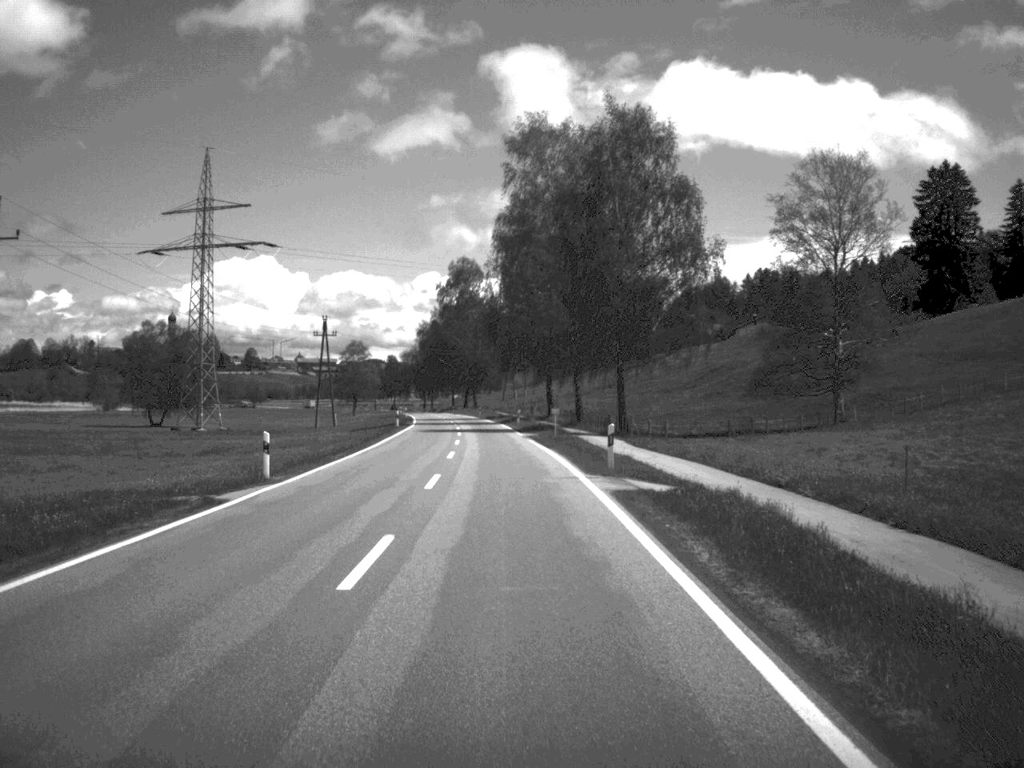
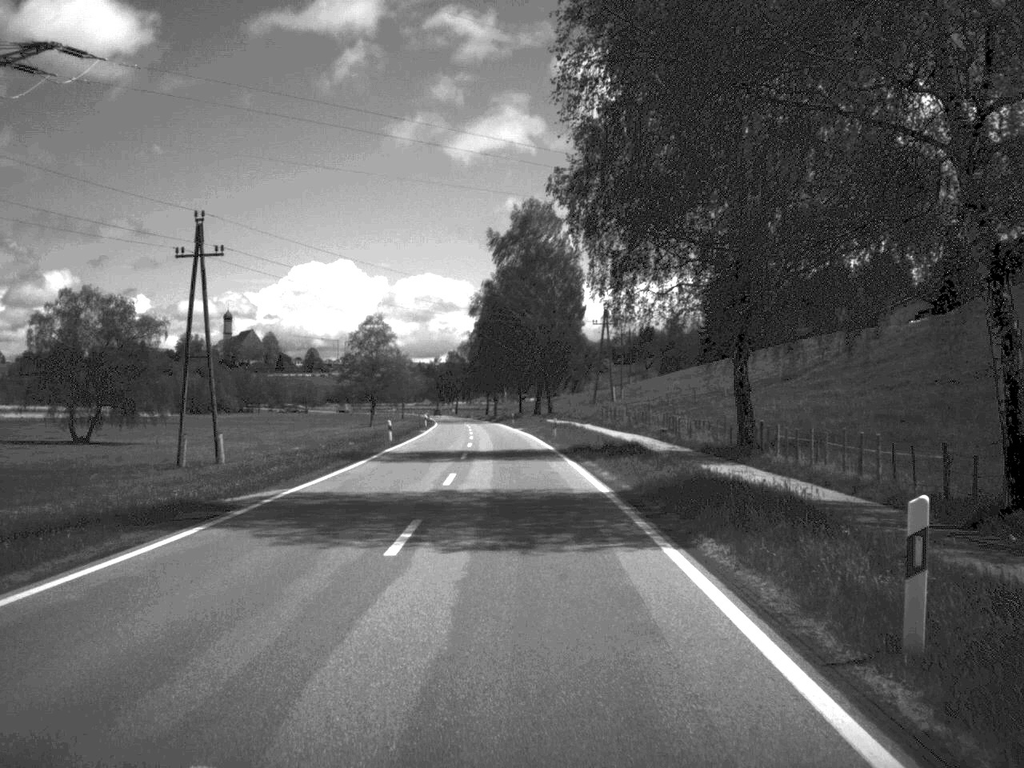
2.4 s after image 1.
(-2.3, +68.6) m; -4°
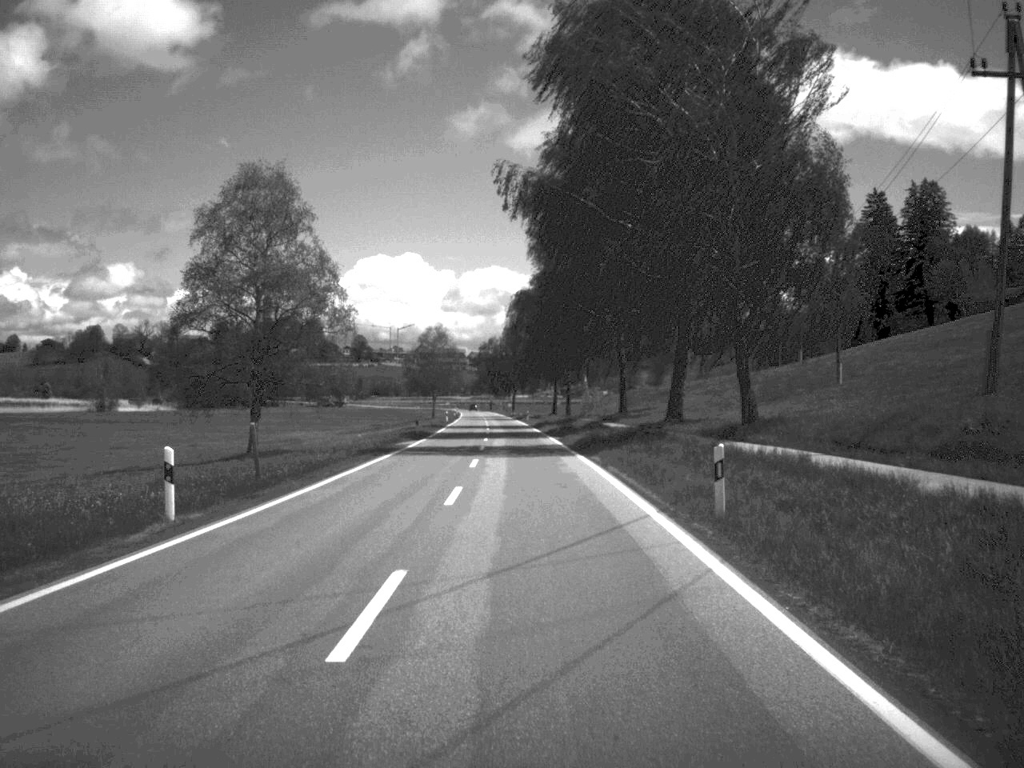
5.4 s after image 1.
(-2.7, +88.5) m; -3°
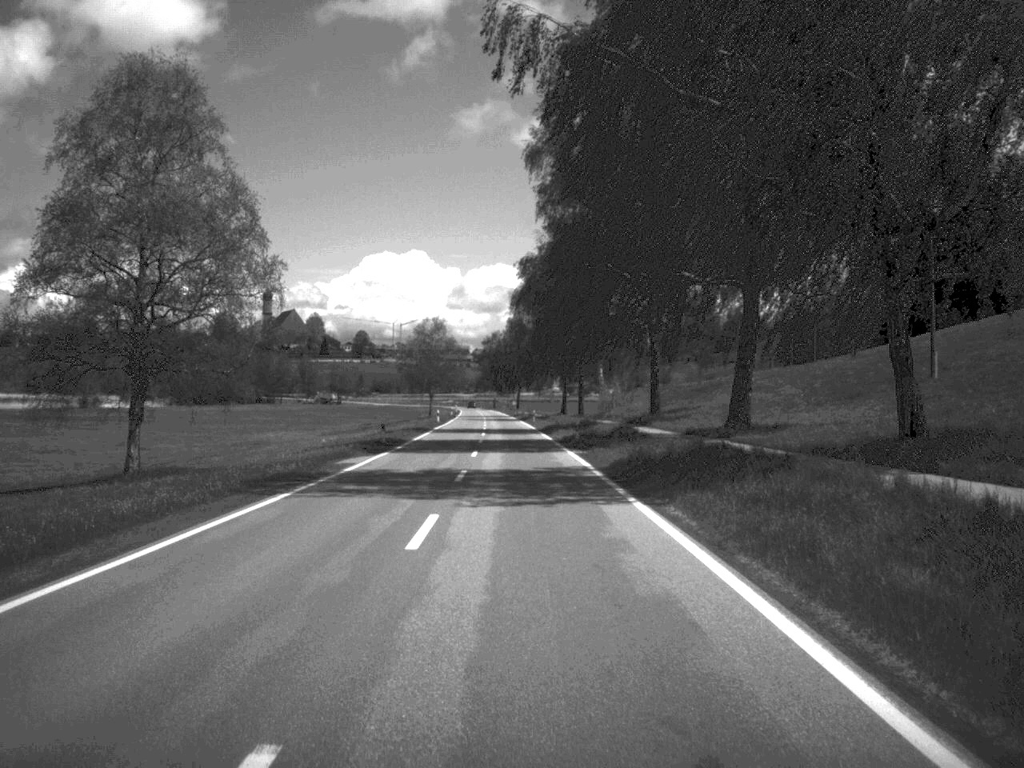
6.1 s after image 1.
(0.0, +17.8) m; 0°
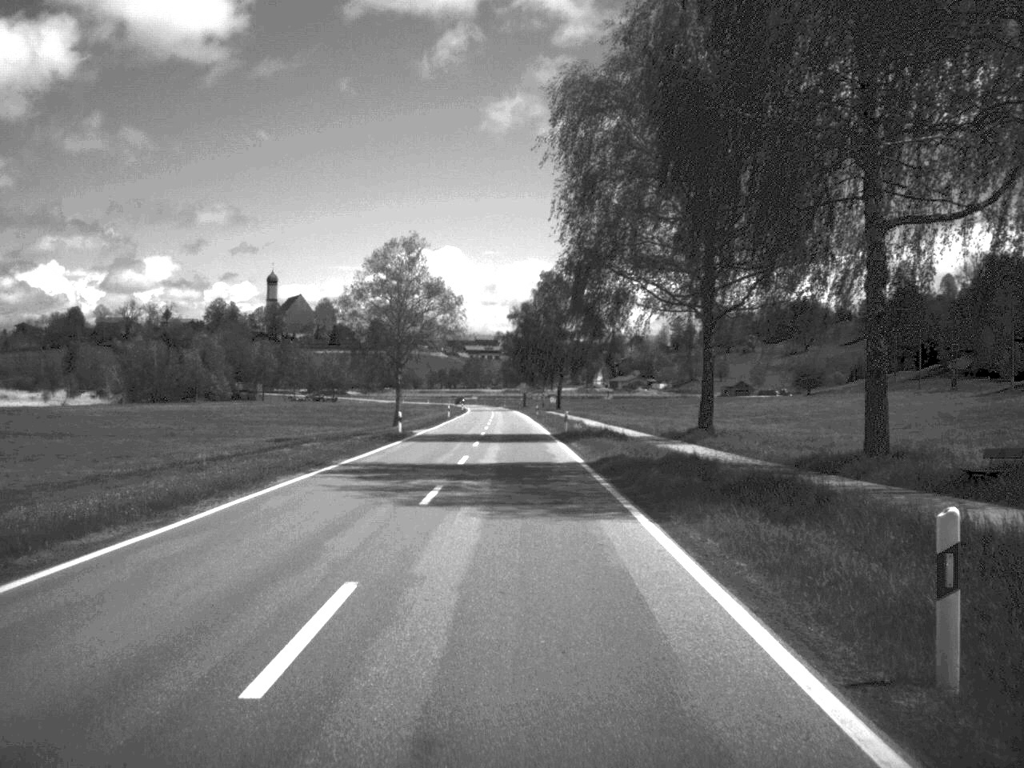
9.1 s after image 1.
(-1.5, +89.7) m; -2°
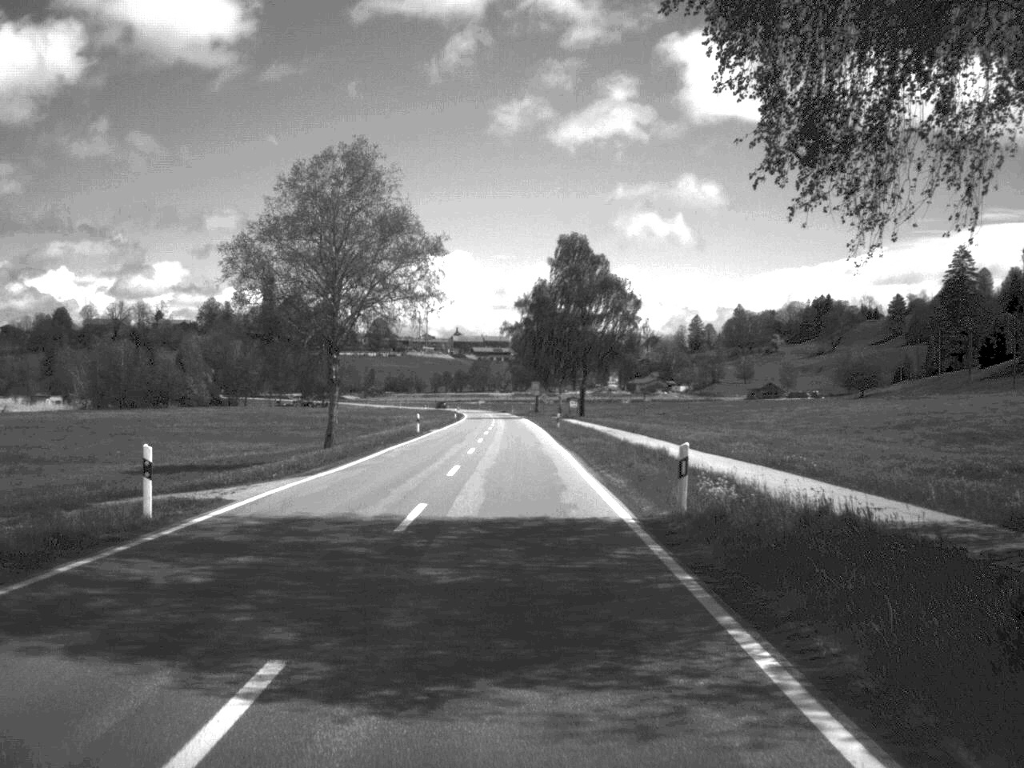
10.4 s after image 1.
(-0.2, +38.7) m; -1°
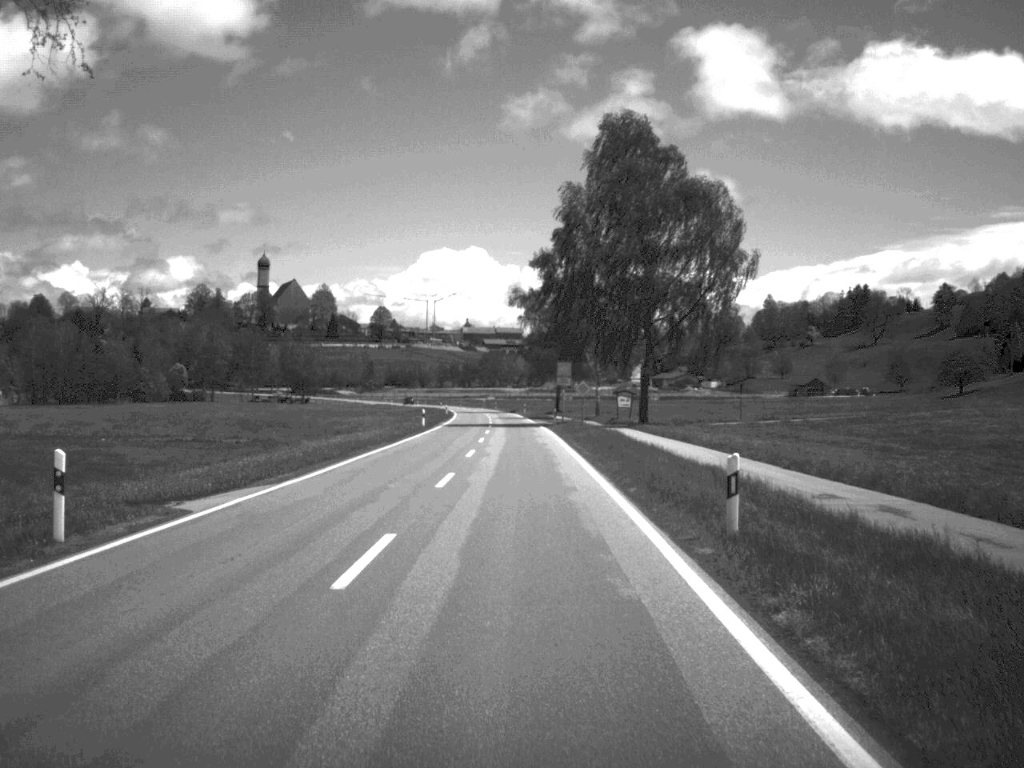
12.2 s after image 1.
(-0.4, +52.5) m; -1°
